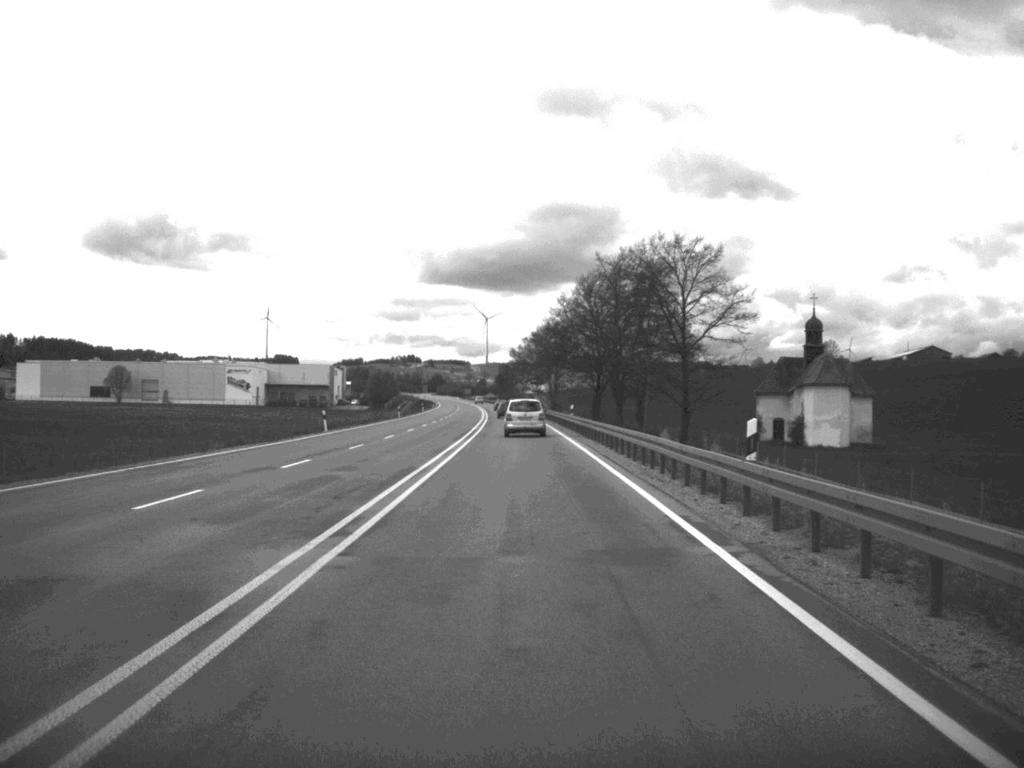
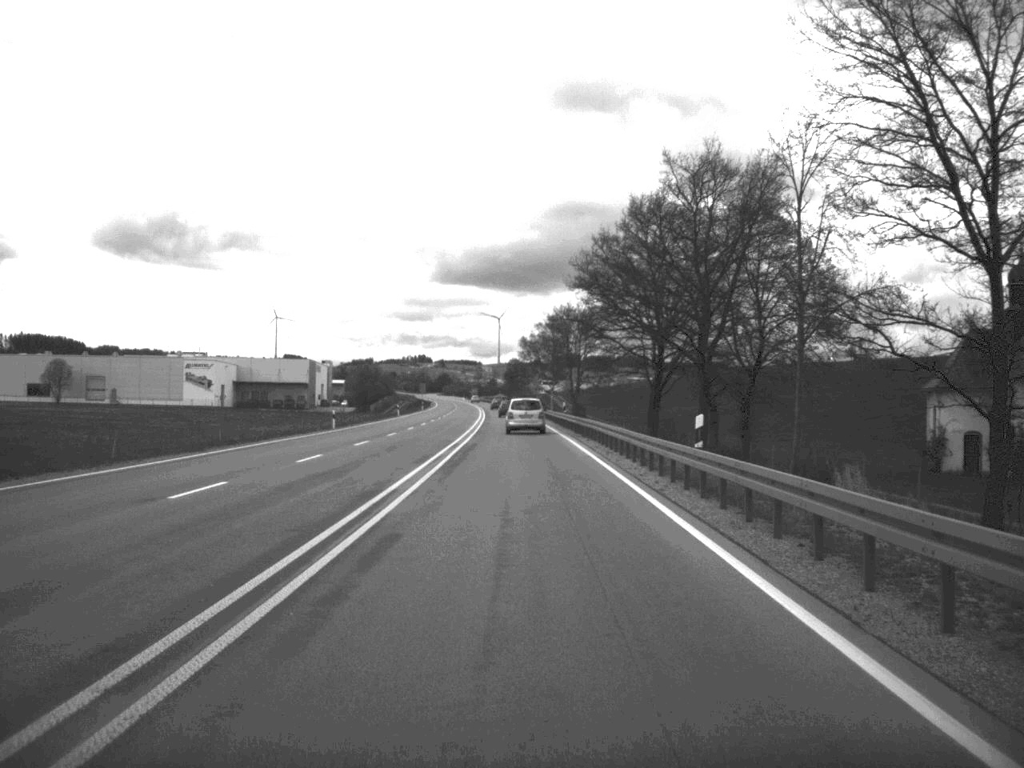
(-0.3, +45.8) m; -1°
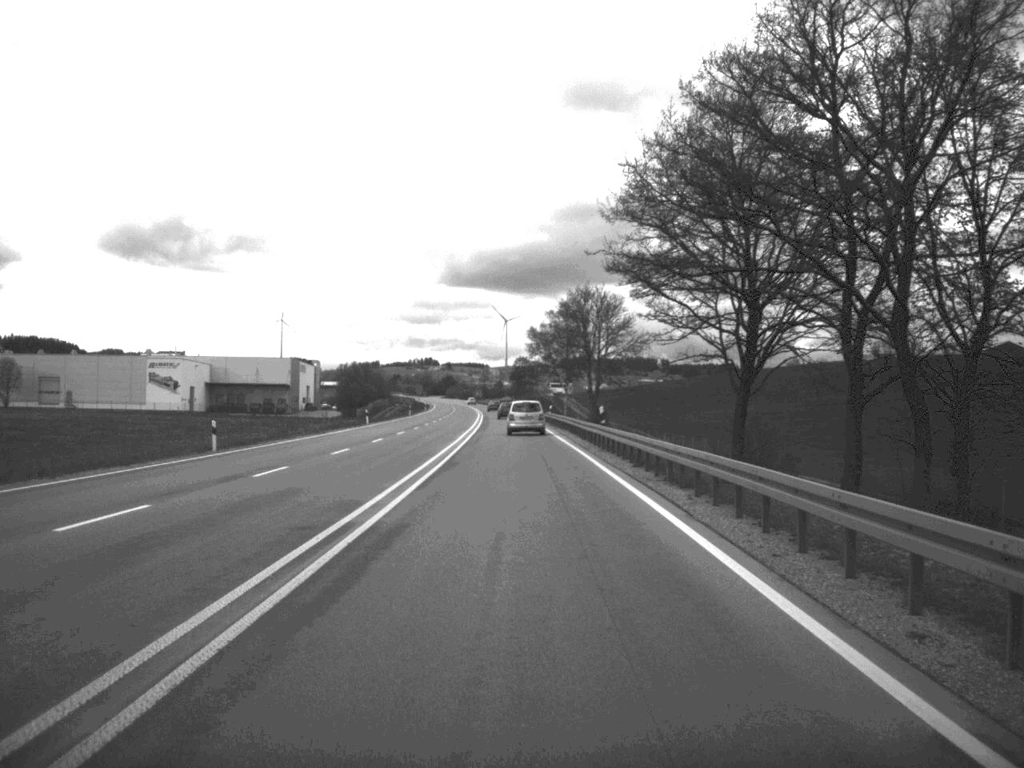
(-0.1, +29.0) m; 0°
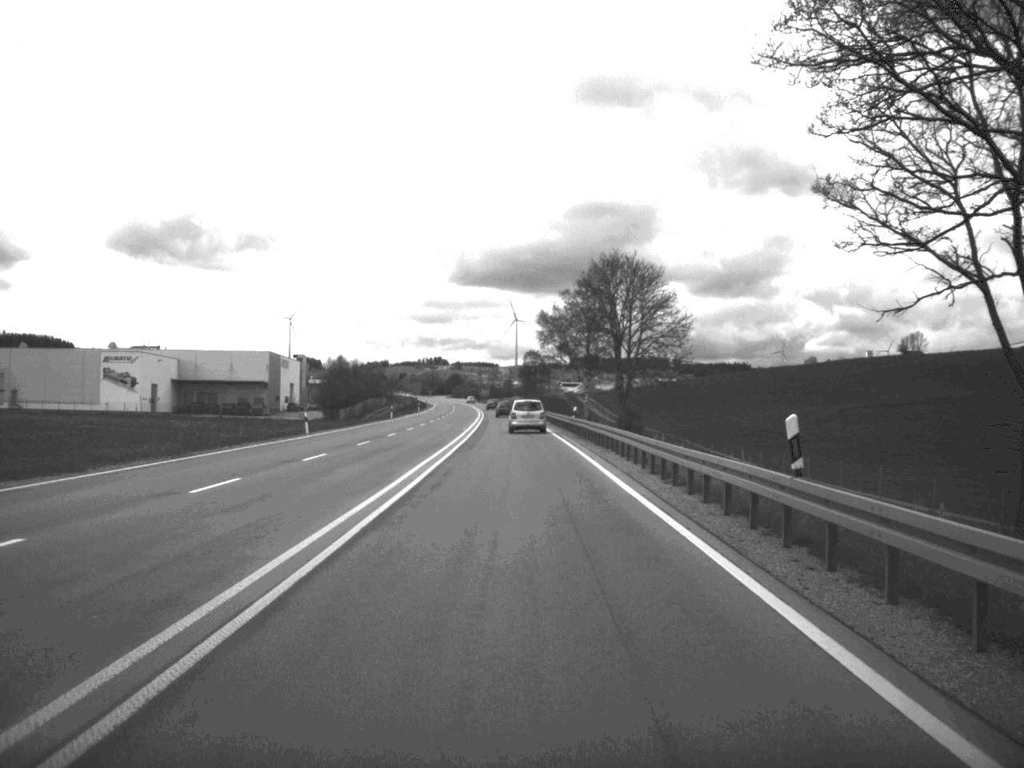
(-0.1, +29.0) m; -1°
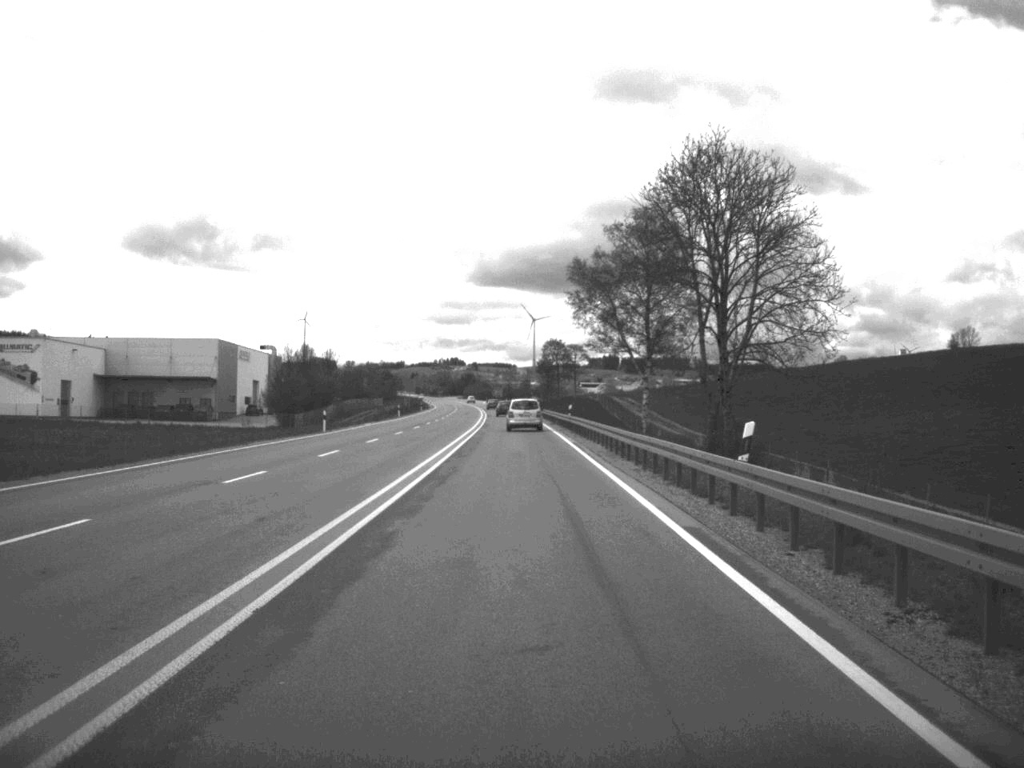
(-0.4, +45.4) m; -1°
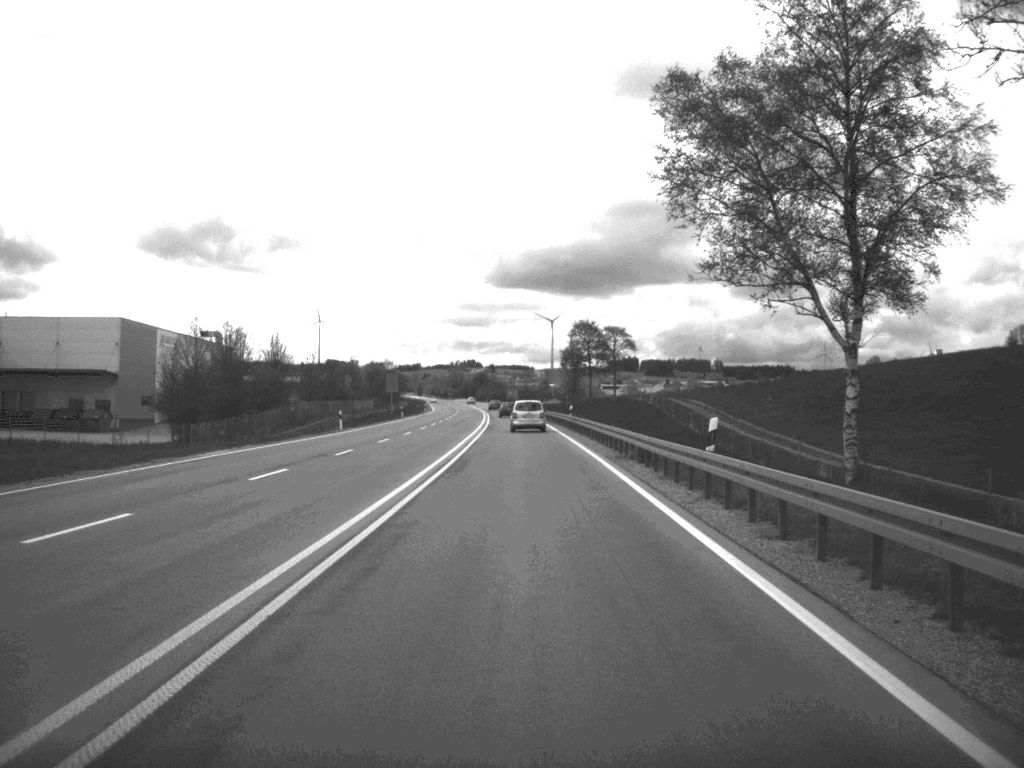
(-0.4, +46.5) m; -1°
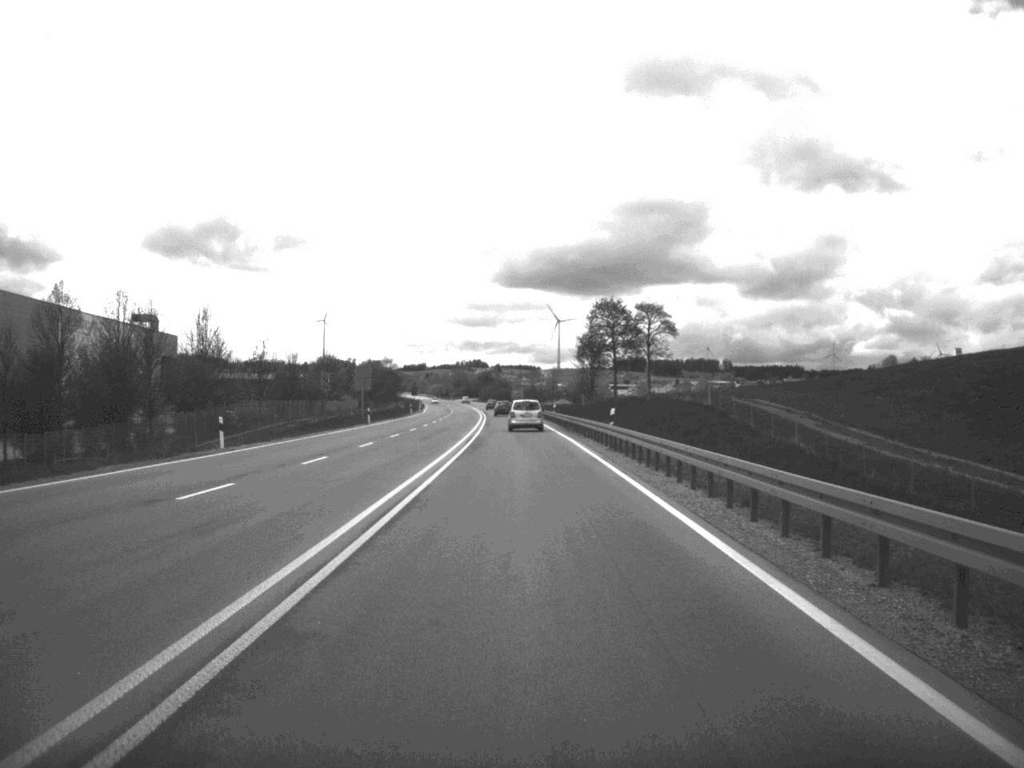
(-0.1, +29.6) m; 0°
